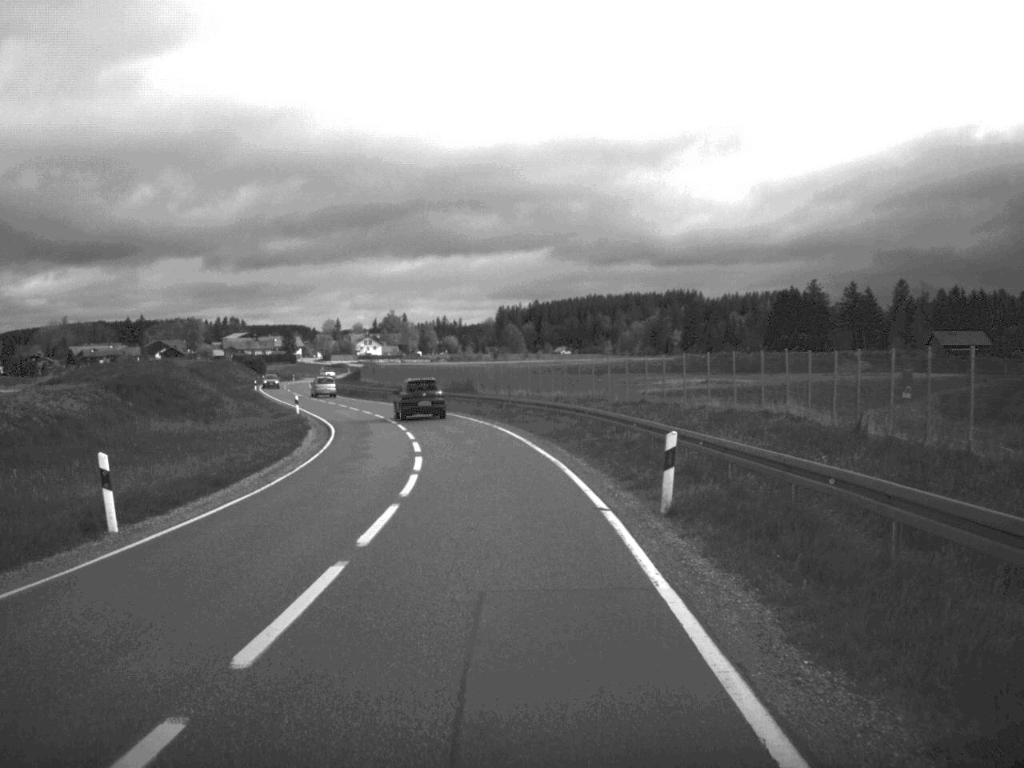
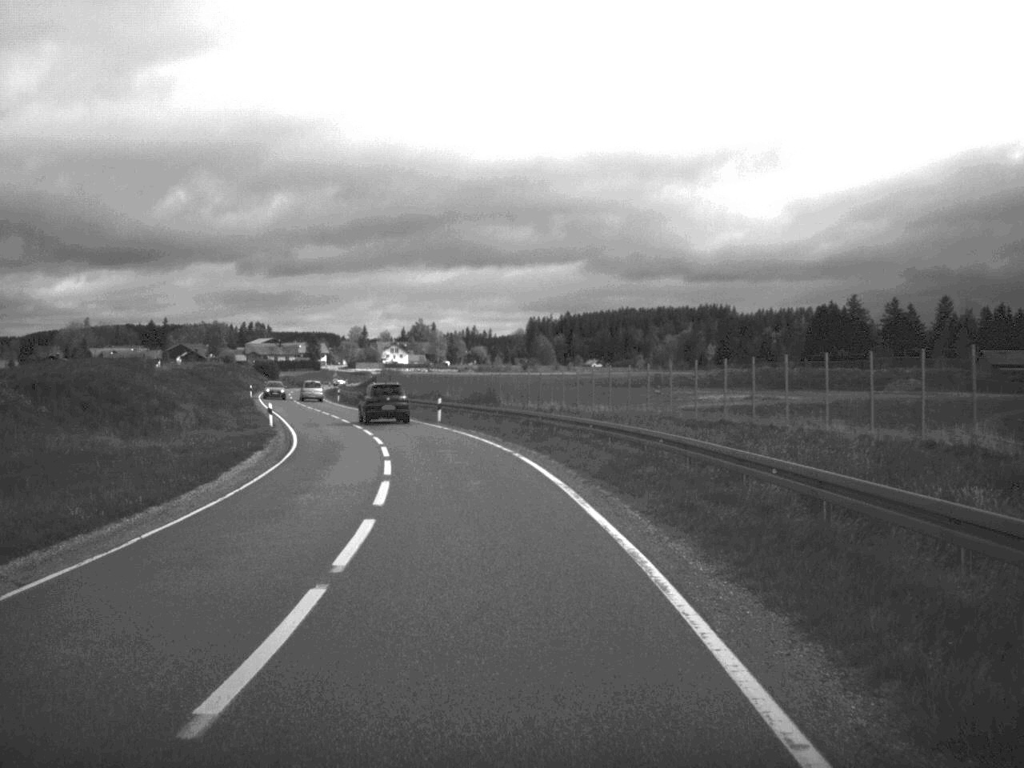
(-0.1, +13.5) m; -1°
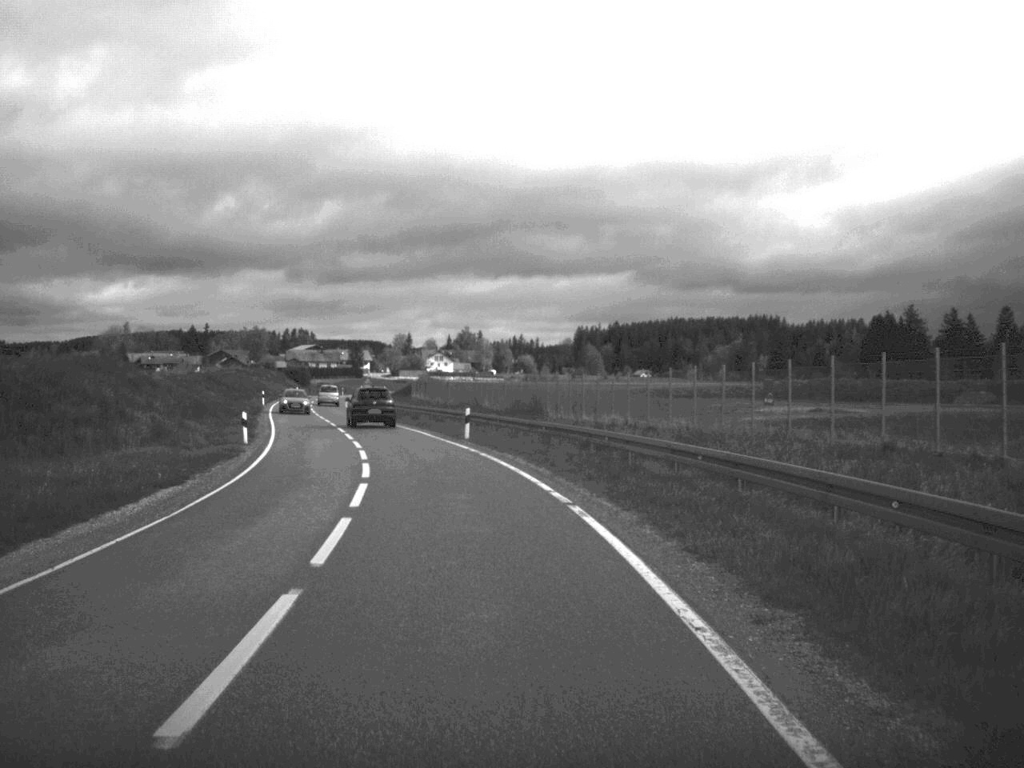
(-0.2, +12.4) m; -2°
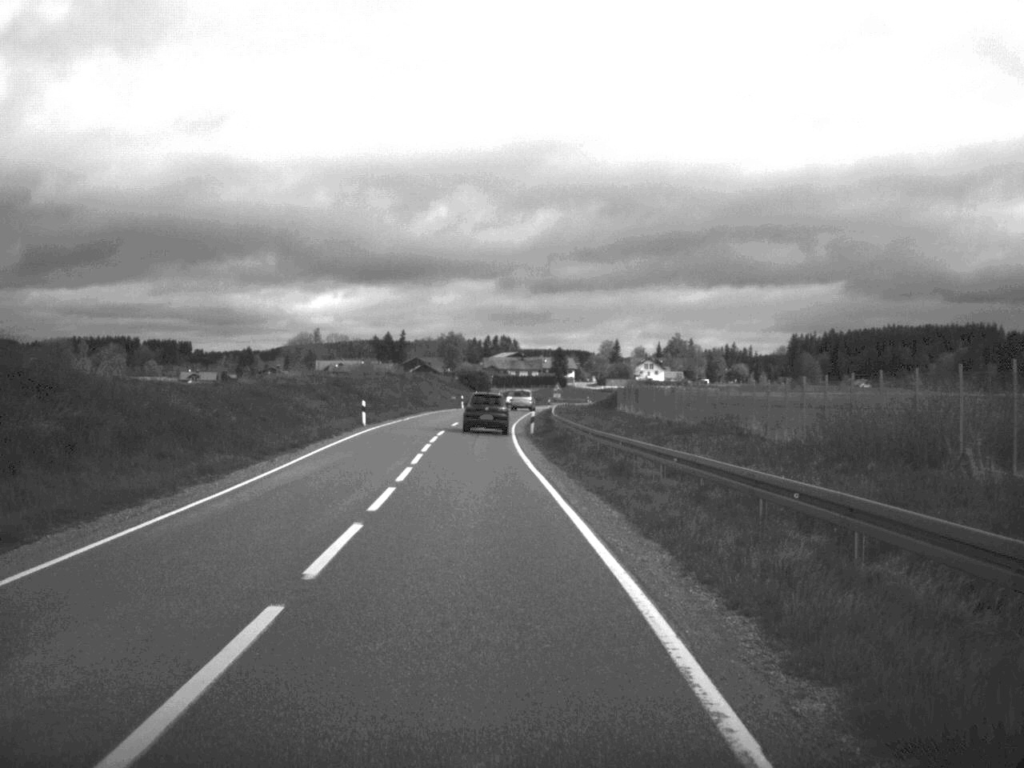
(-2.9, +36.1) m; -9°
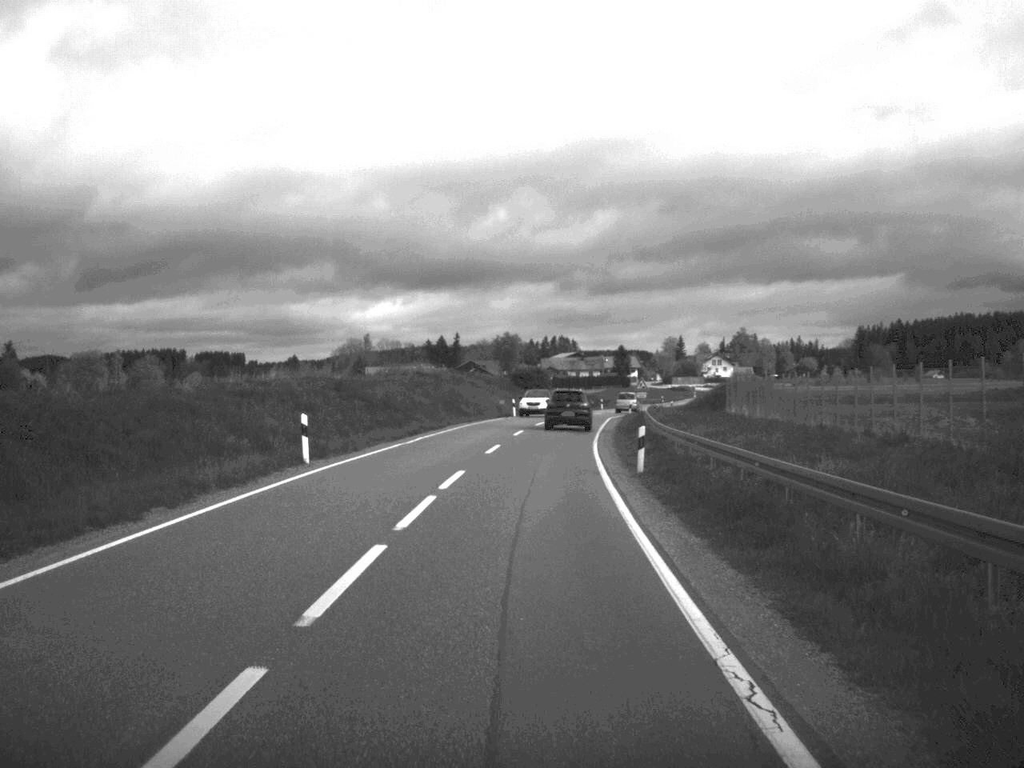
(-0.8, +26.1) m; -2°
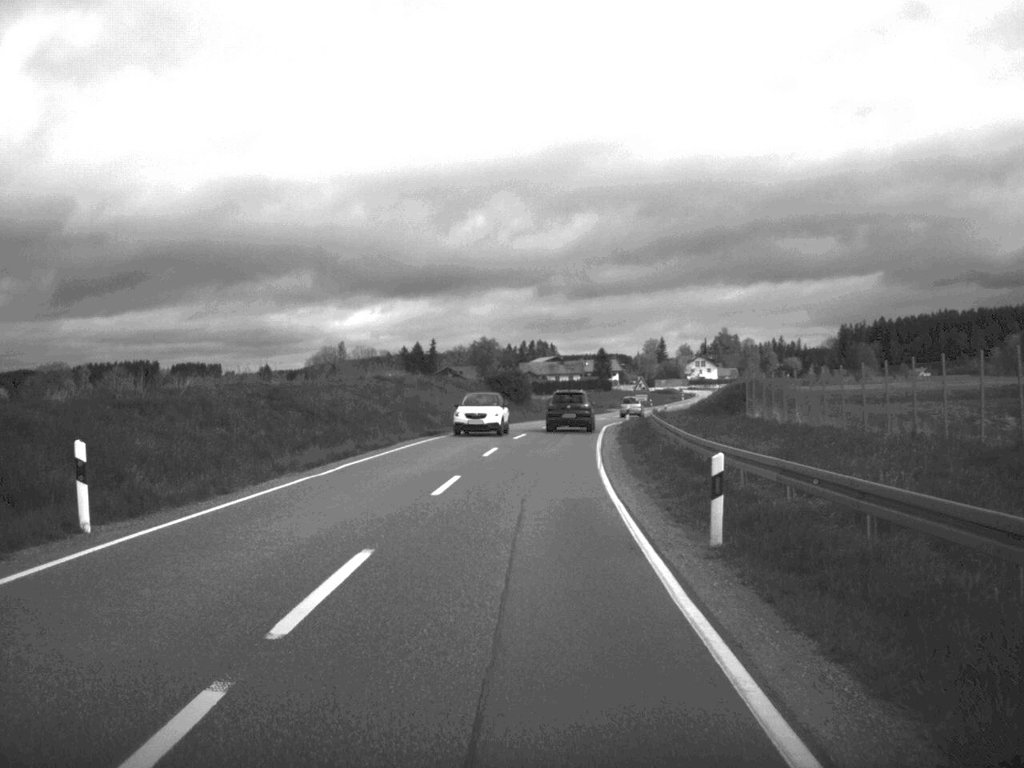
(+0.1, +12.6) m; +1°
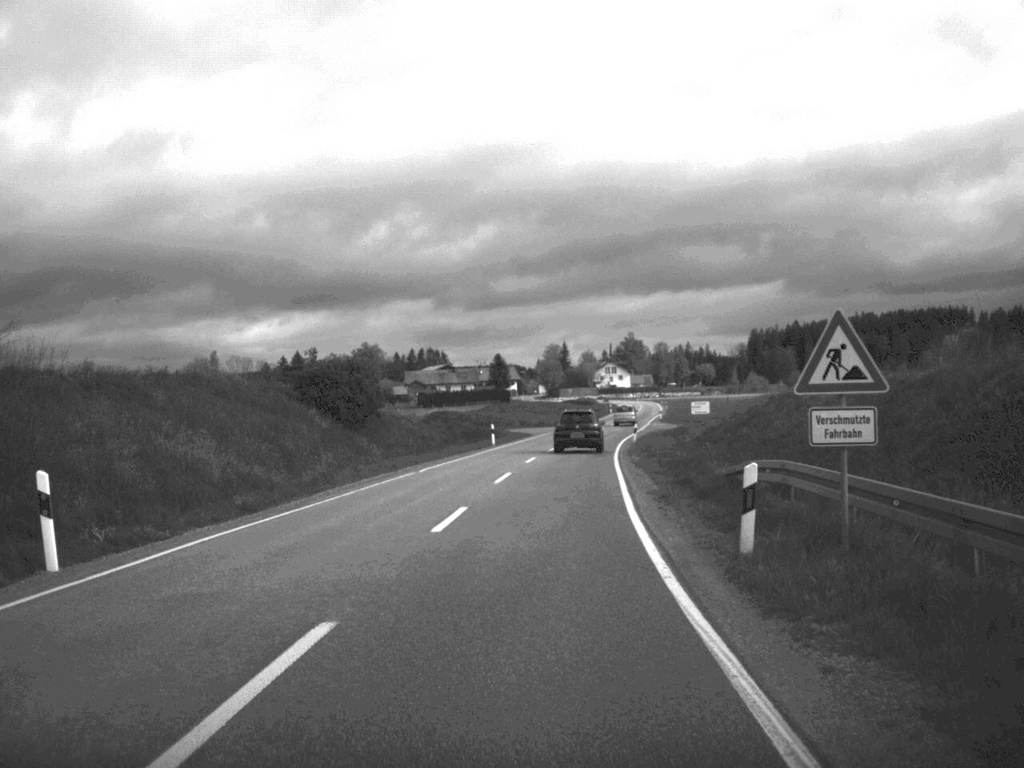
(+1.7, +50.5) m; +5°
